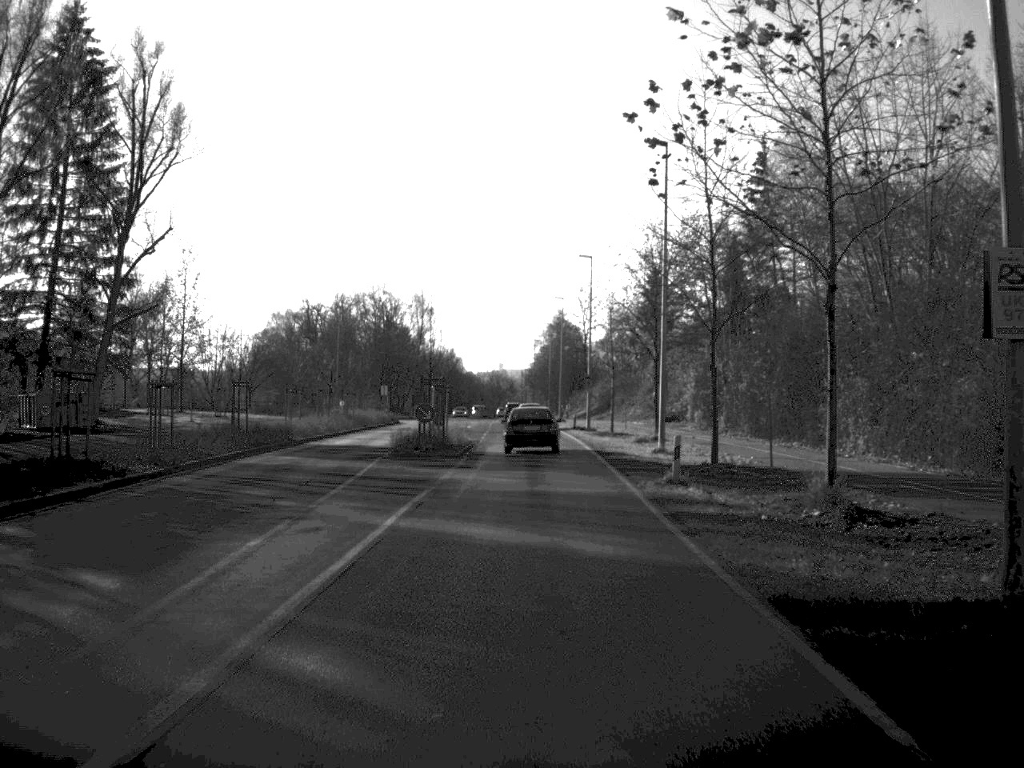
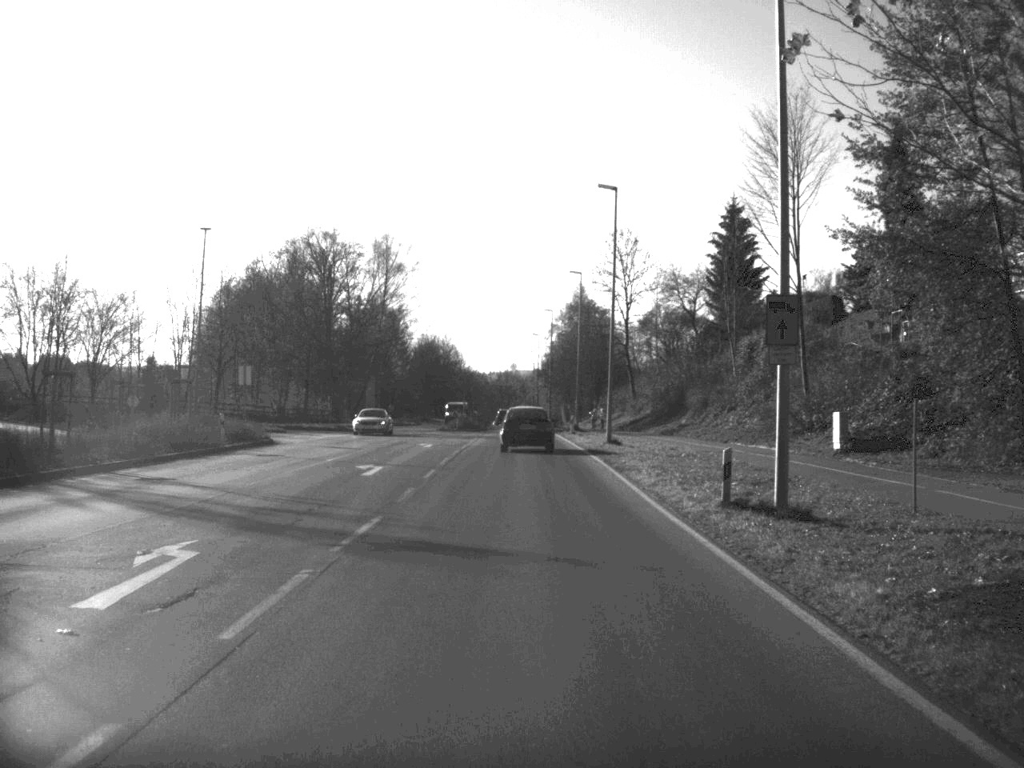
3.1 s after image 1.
(+0.1, +54.4) m; -1°
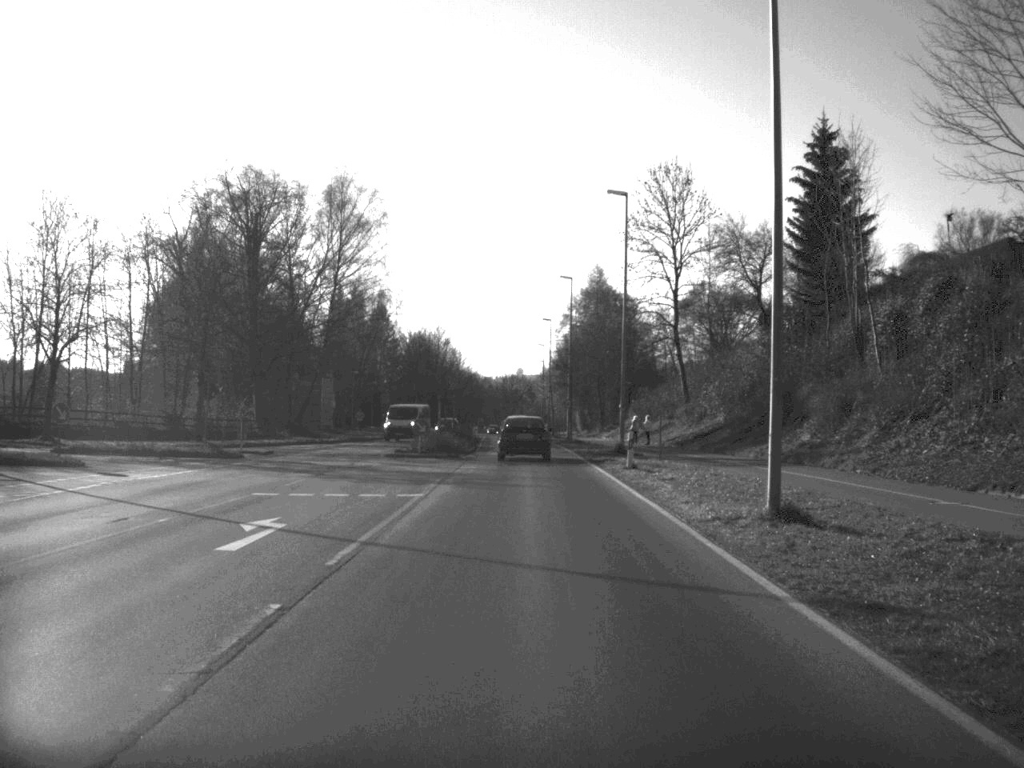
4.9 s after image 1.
(-0.2, +31.8) m; 0°
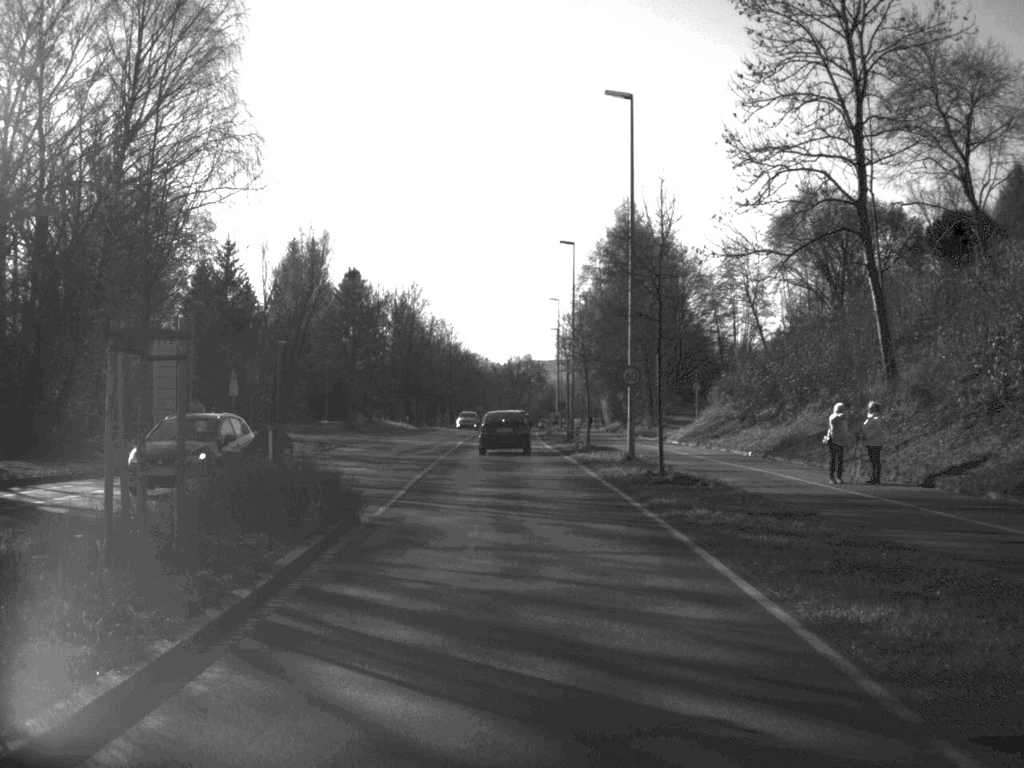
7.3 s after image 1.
(0.0, +44.1) m; -1°
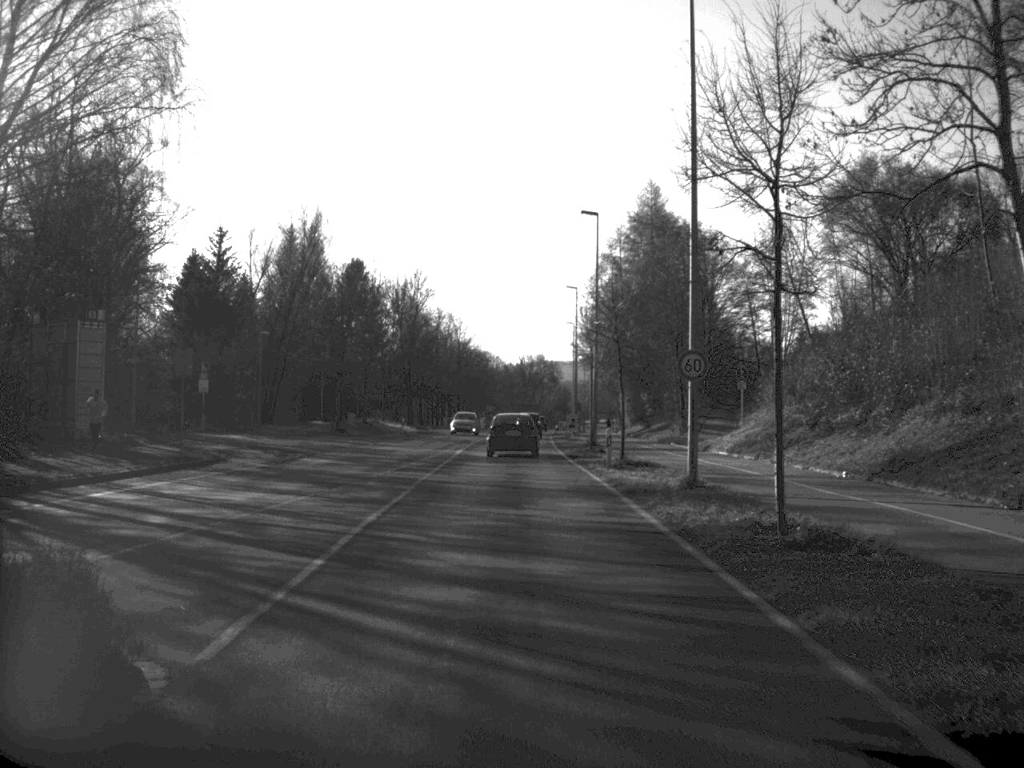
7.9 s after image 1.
(0.0, +10.4) m; -1°
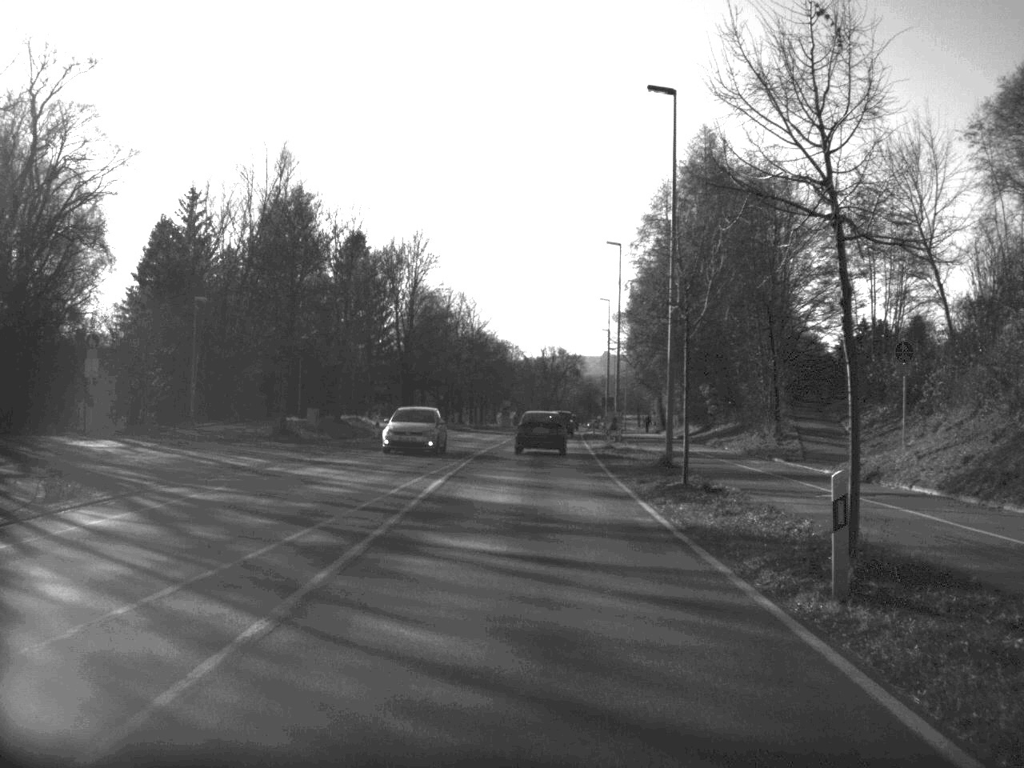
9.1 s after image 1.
(-0.2, +21.4) m; -1°
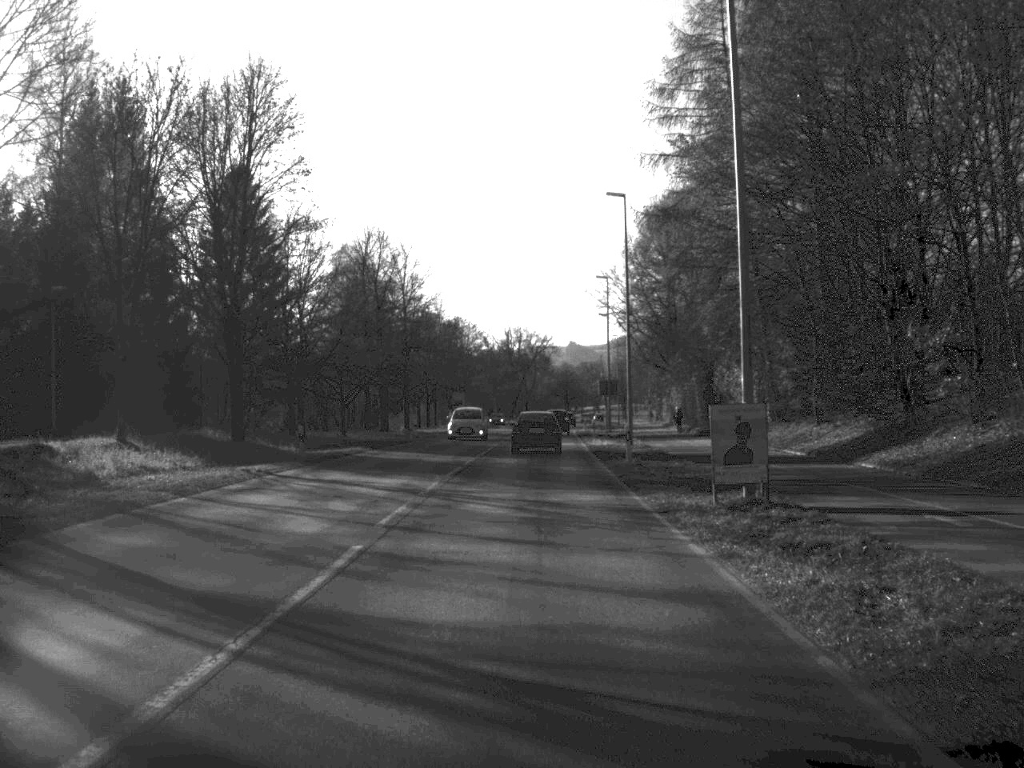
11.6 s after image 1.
(+0.6, +44.7) m; +1°
